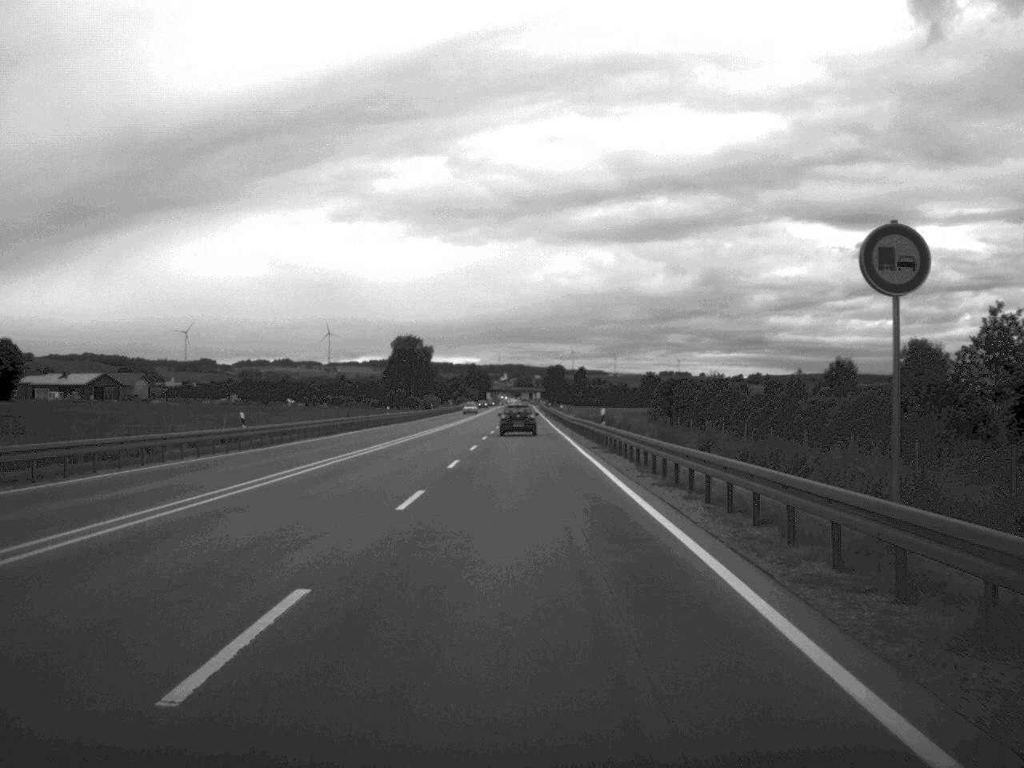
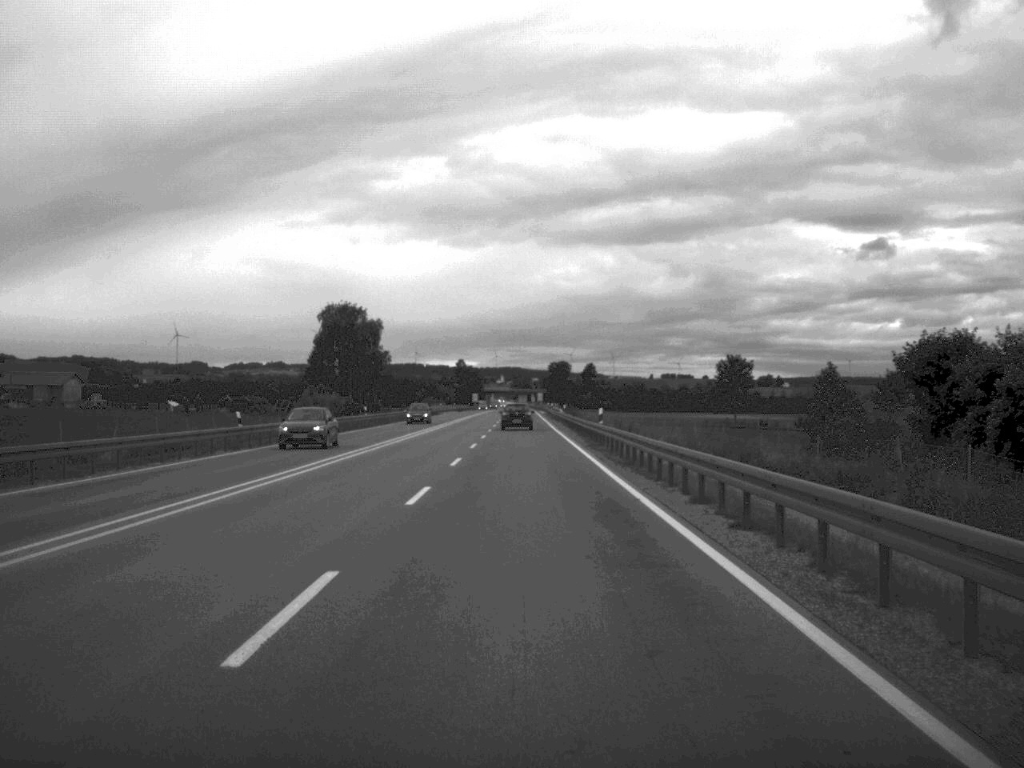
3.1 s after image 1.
(-0.1, +94.8) m; 0°
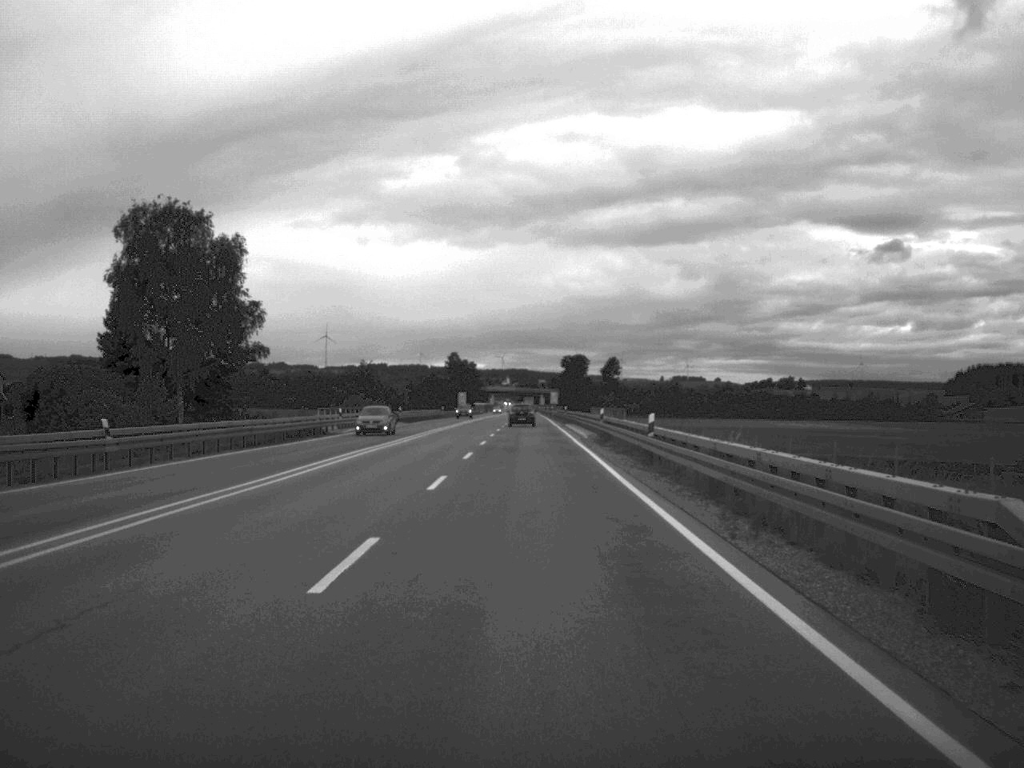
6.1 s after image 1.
(-0.4, +92.4) m; 0°
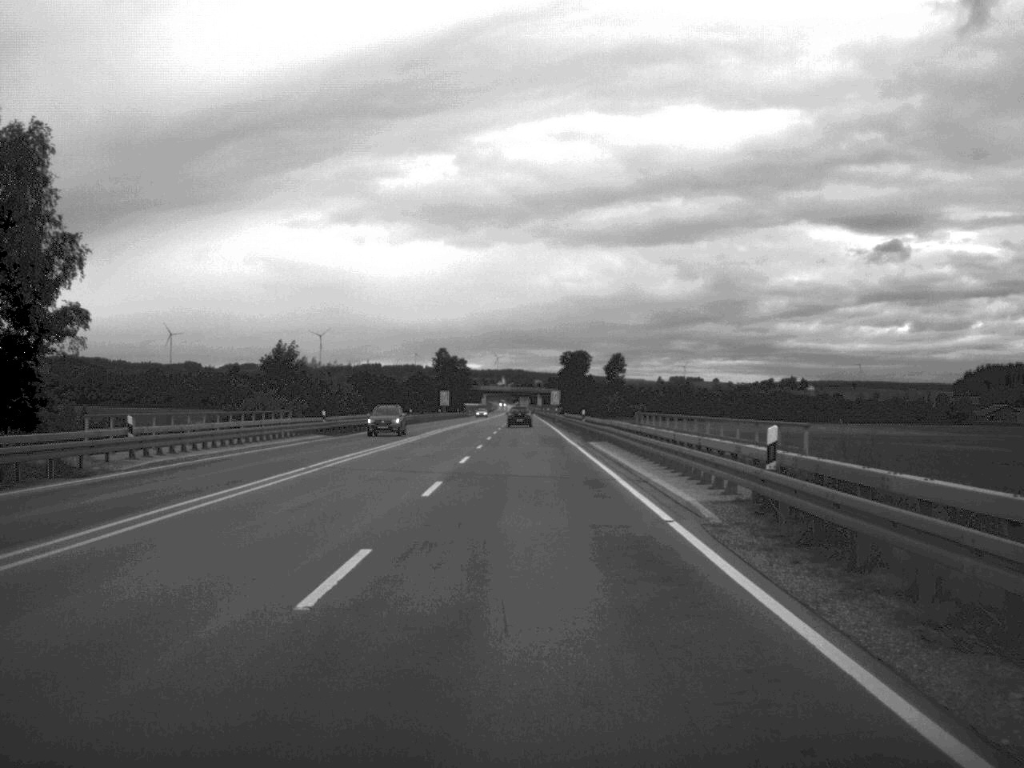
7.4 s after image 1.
(0.0, +37.0) m; 0°
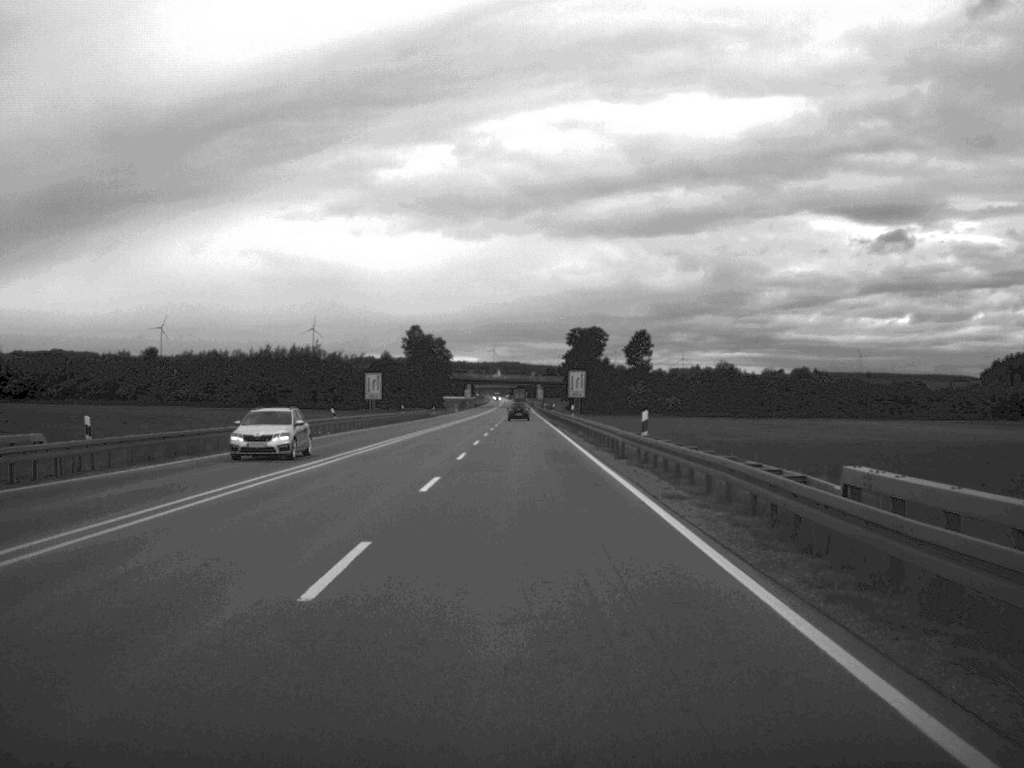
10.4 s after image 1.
(-0.1, +83.4) m; 0°
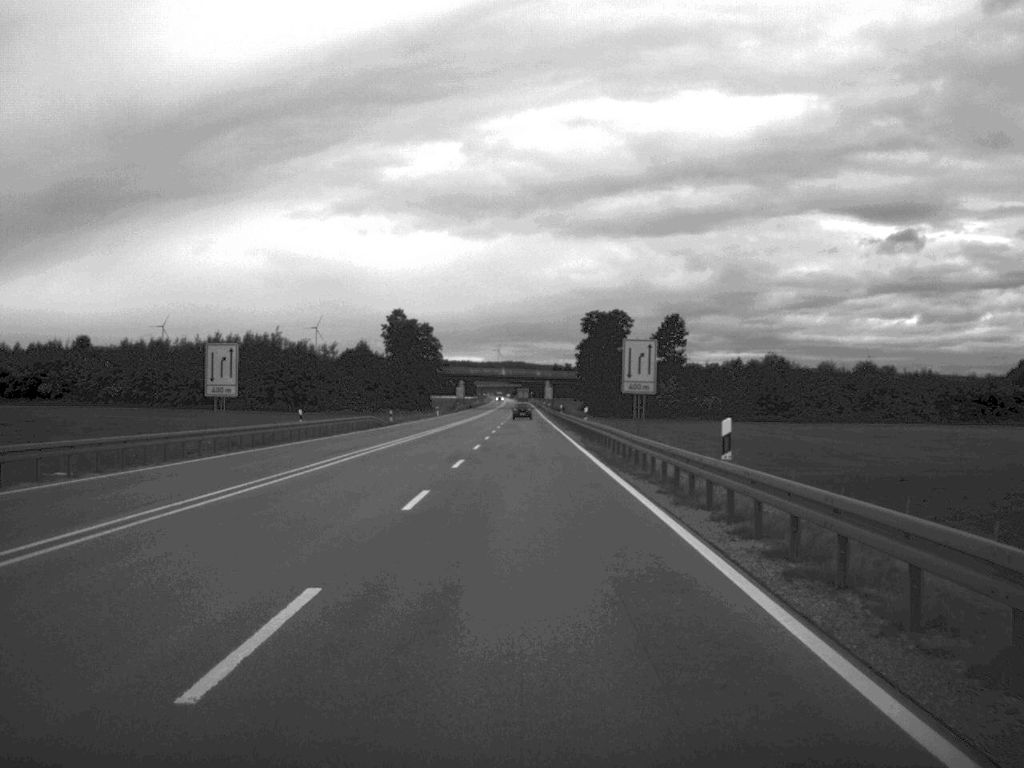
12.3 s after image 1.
(-0.1, +51.1) m; 0°
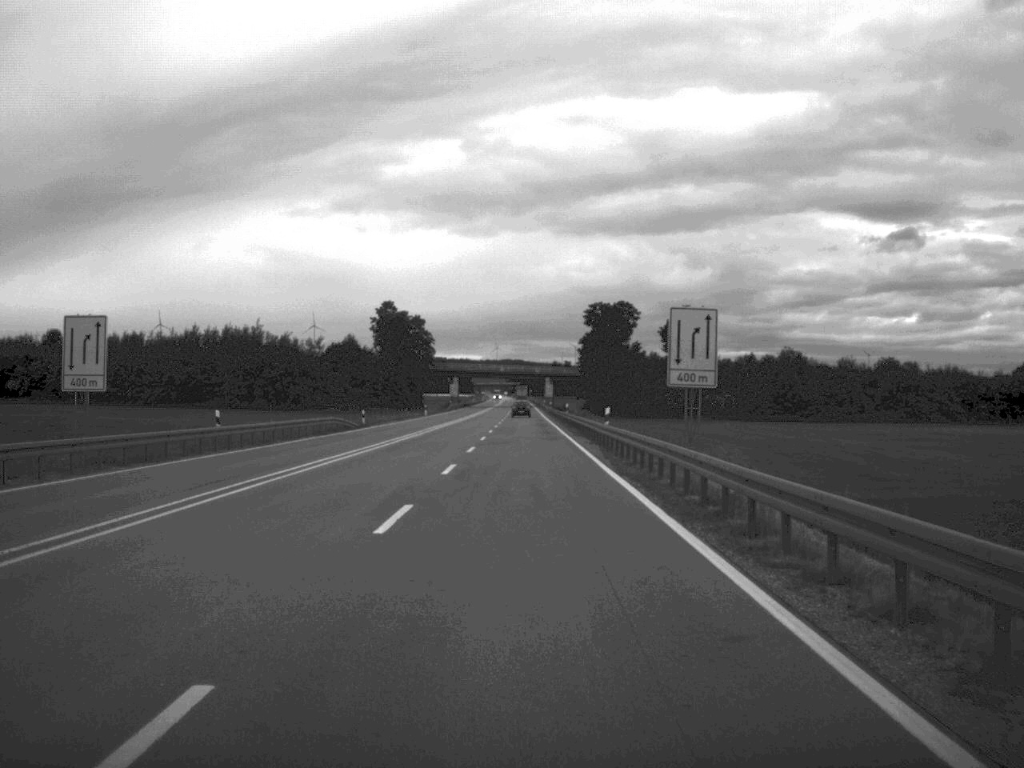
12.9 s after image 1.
(0.0, +15.5) m; 0°
